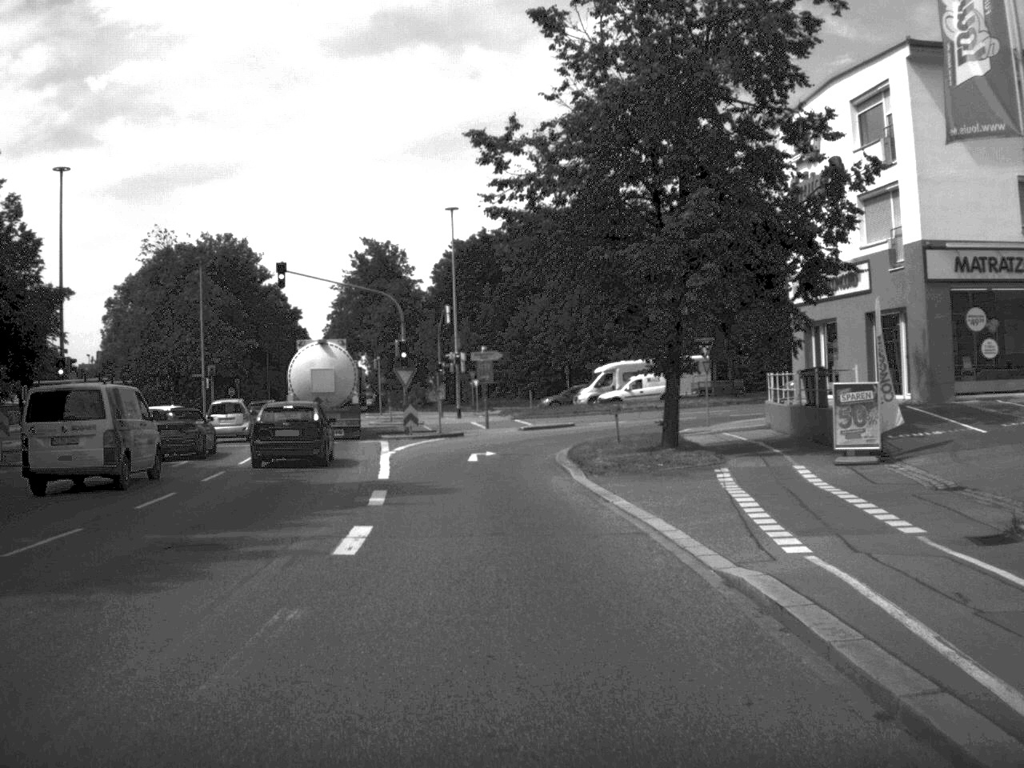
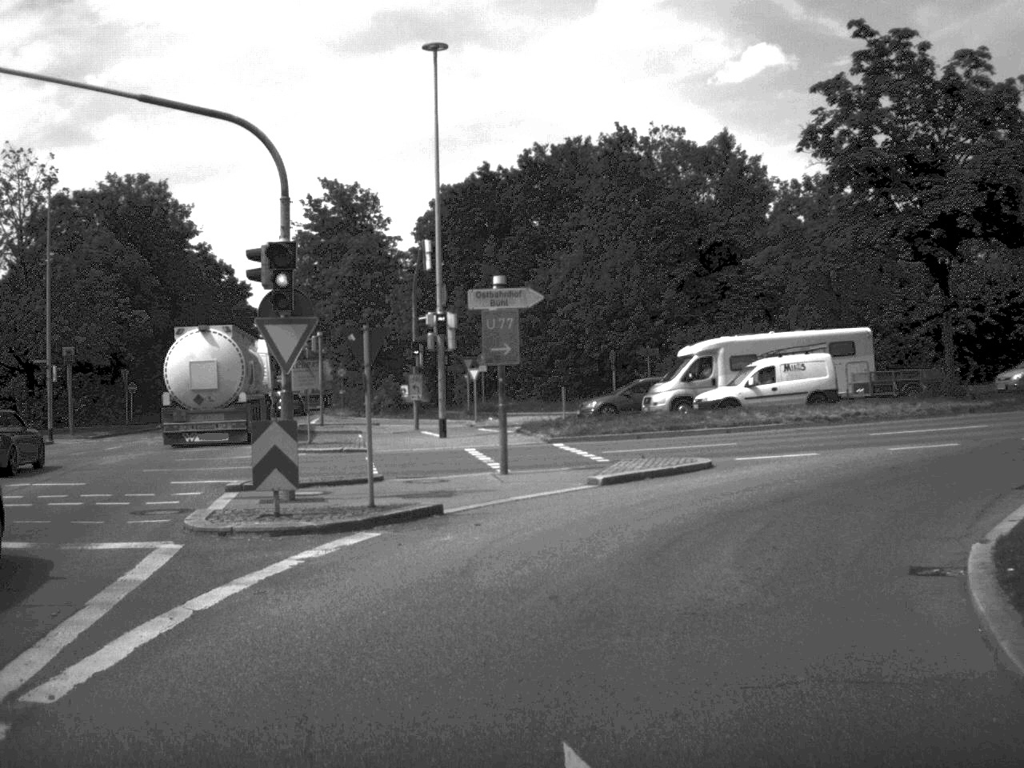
(-1.2, +29.3) m; +1°
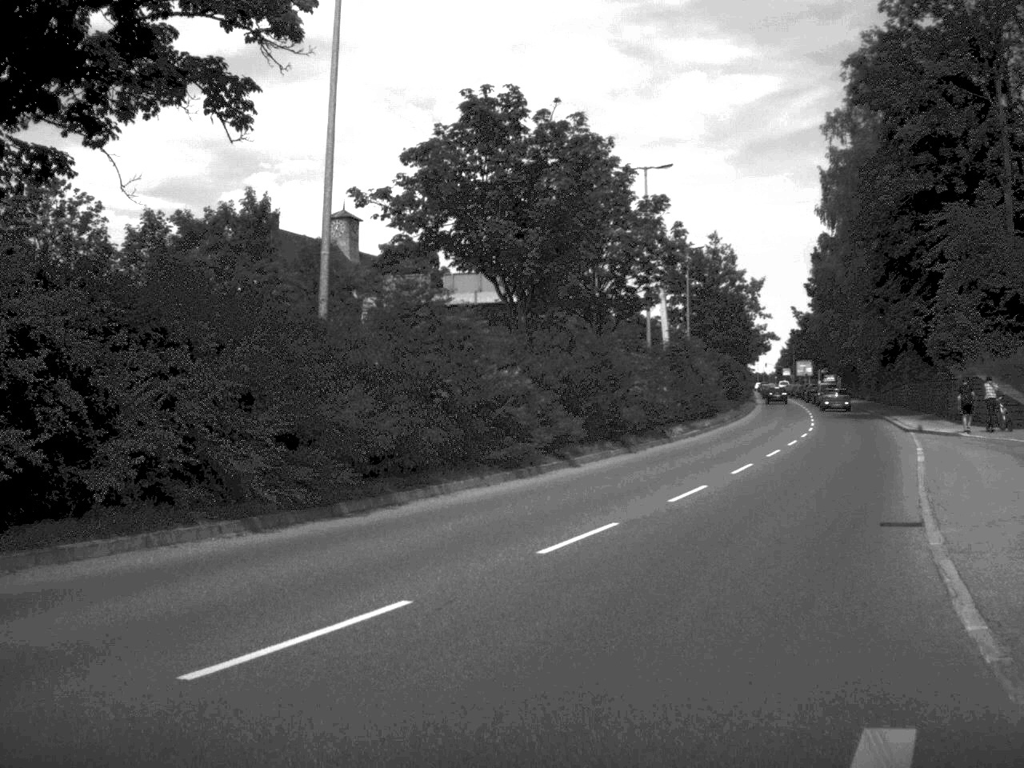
(+13.0, +24.4) m; +61°
